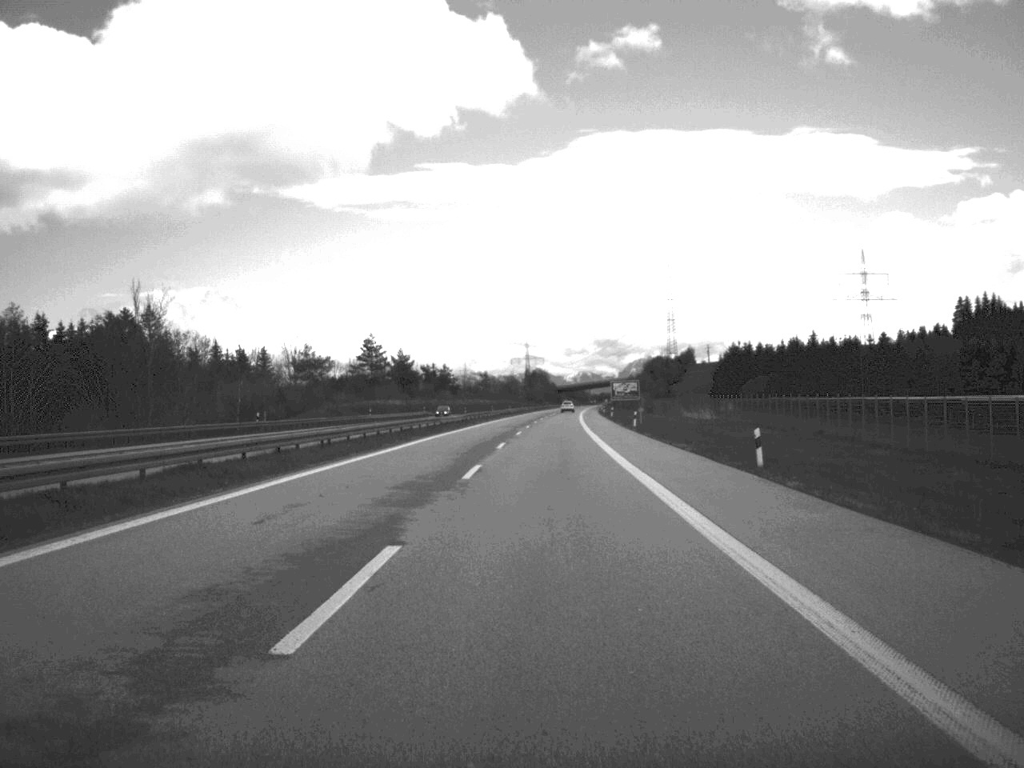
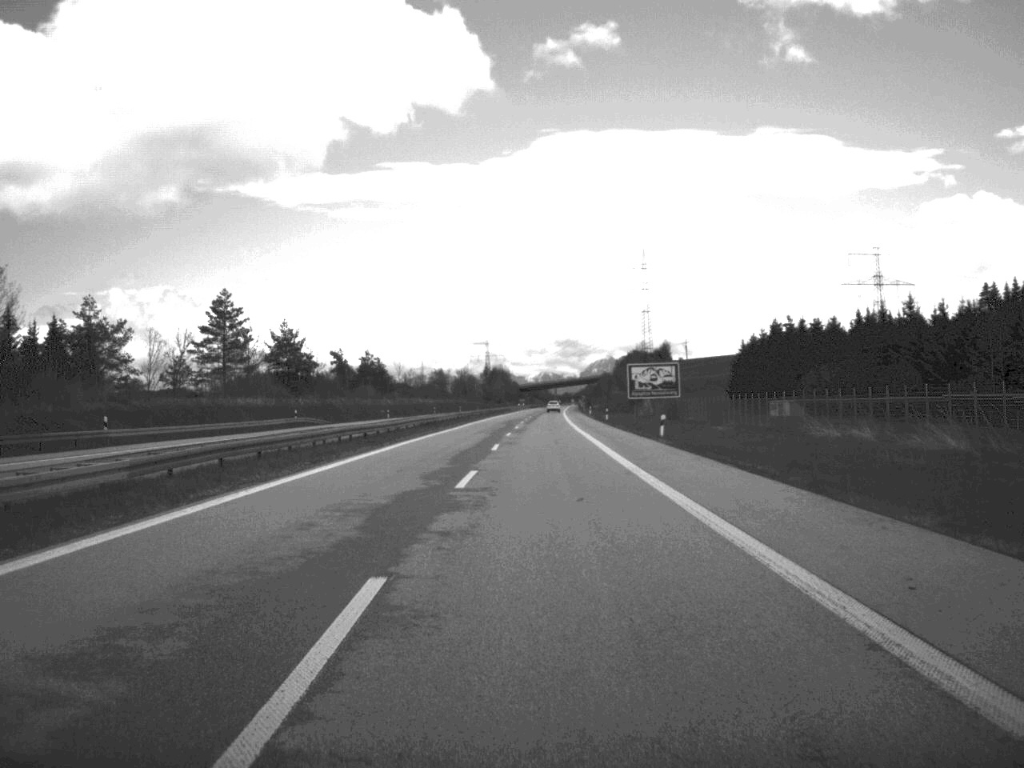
(+1.1, +73.5) m; +2°
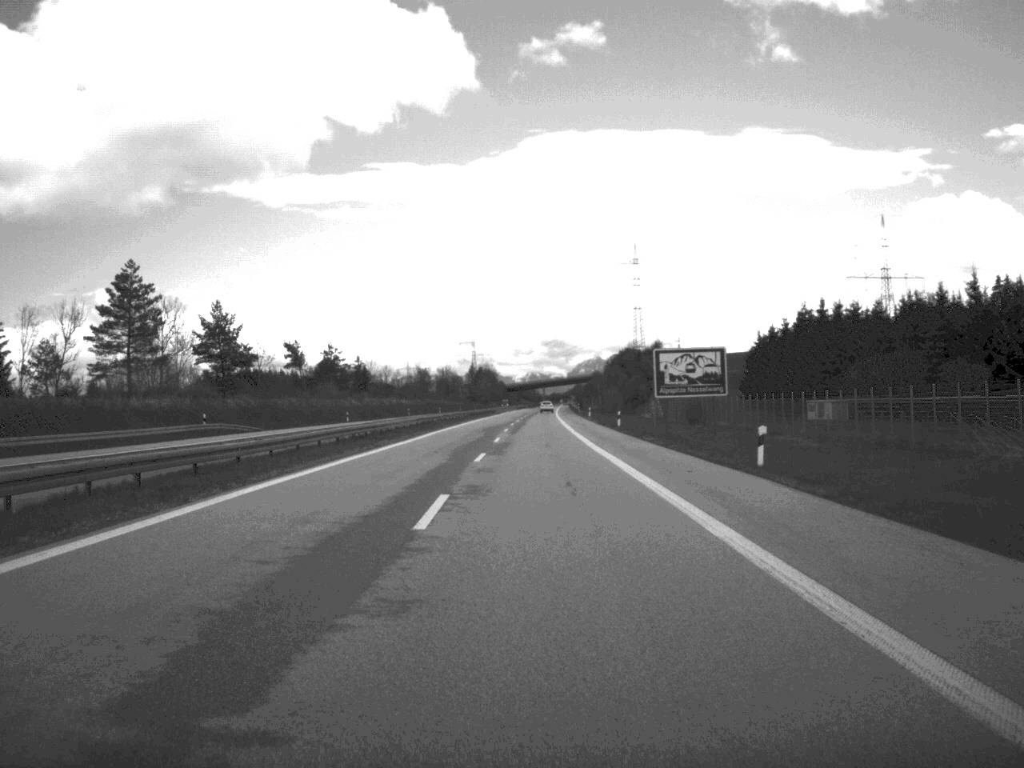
(+0.1, +25.2) m; +1°
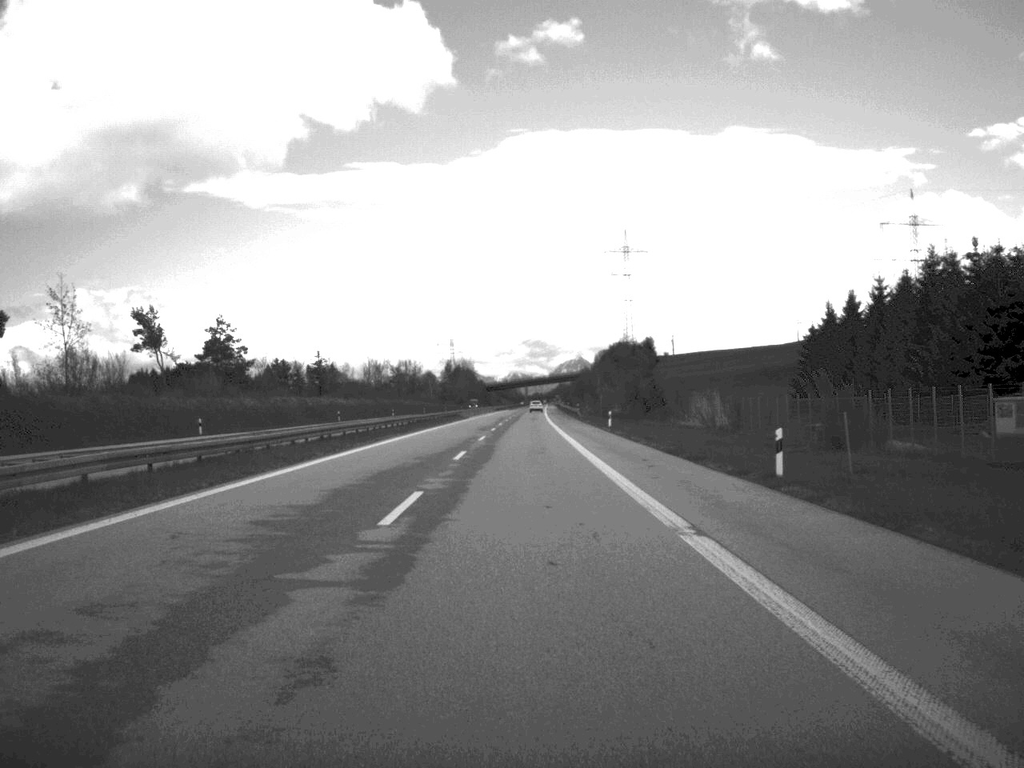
(+0.4, +52.6) m; +1°
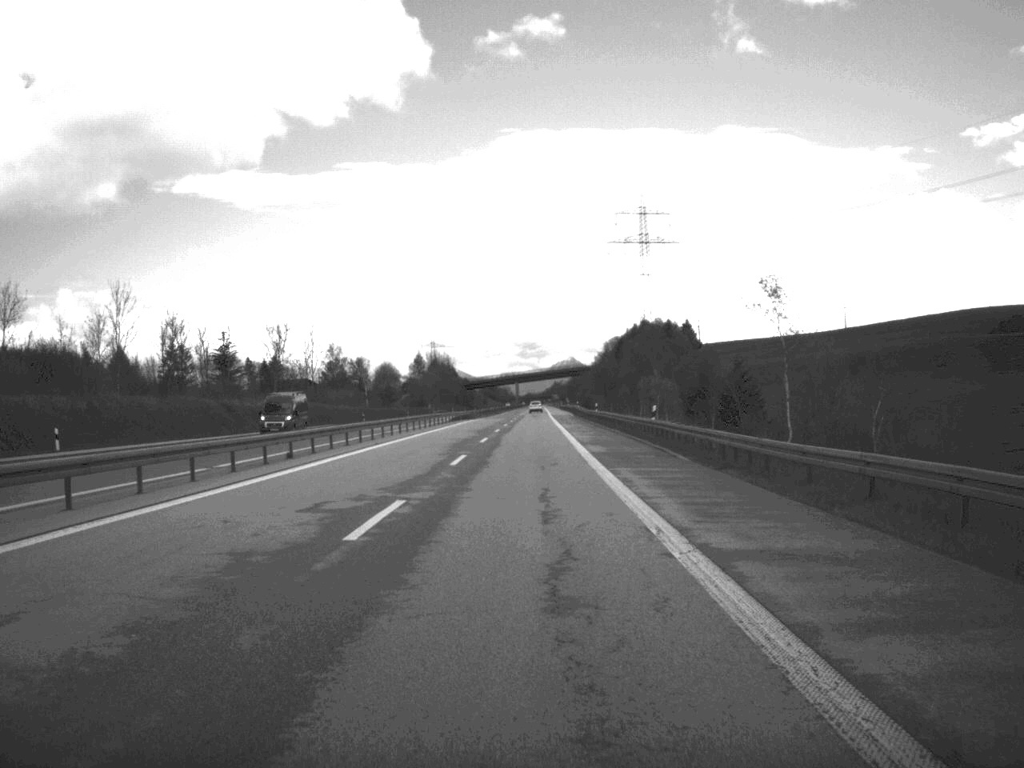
(+0.3, +125.6) m; 0°
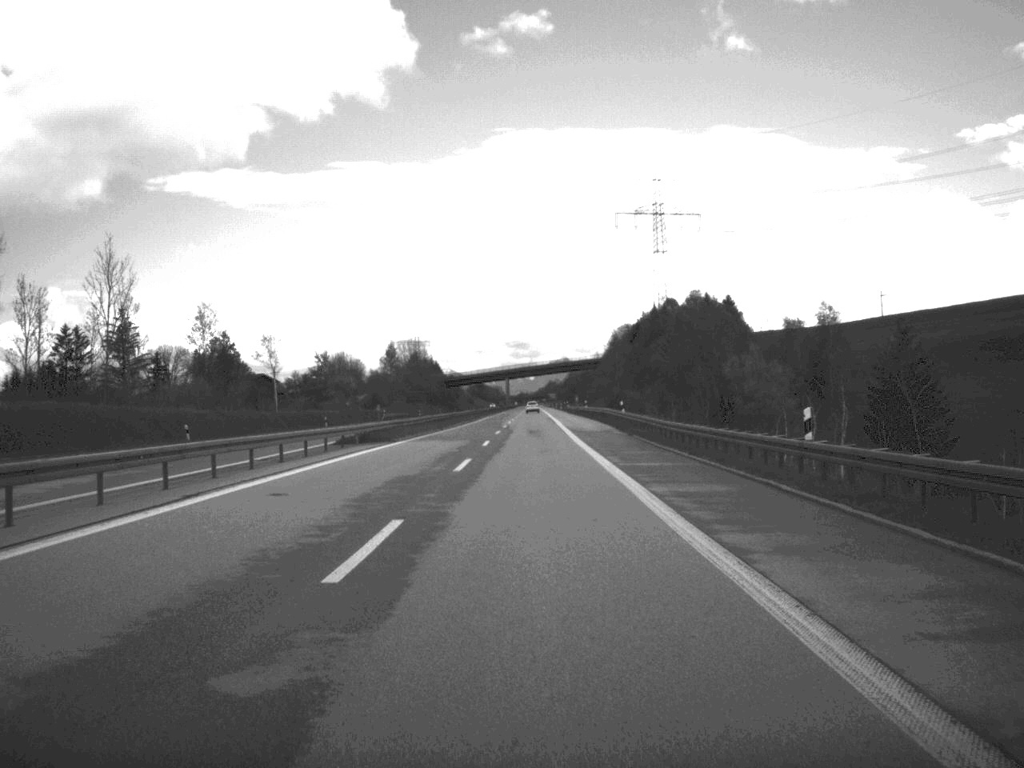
(+0.1, +74.1) m; 0°
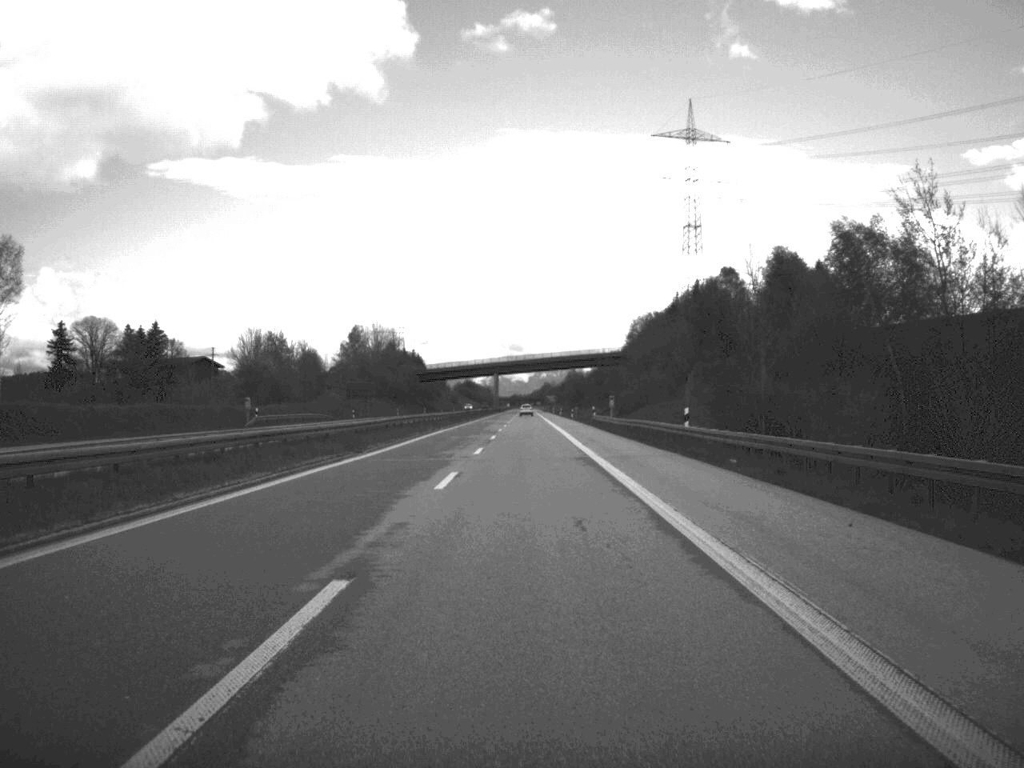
(+0.1, +76.5) m; 0°
